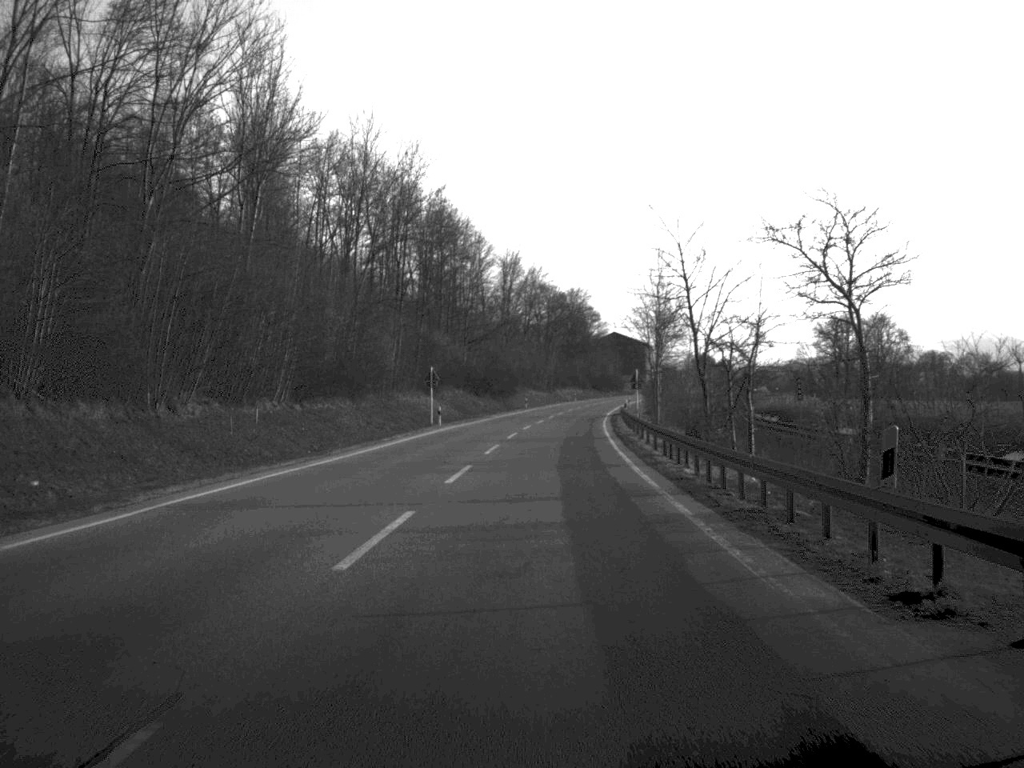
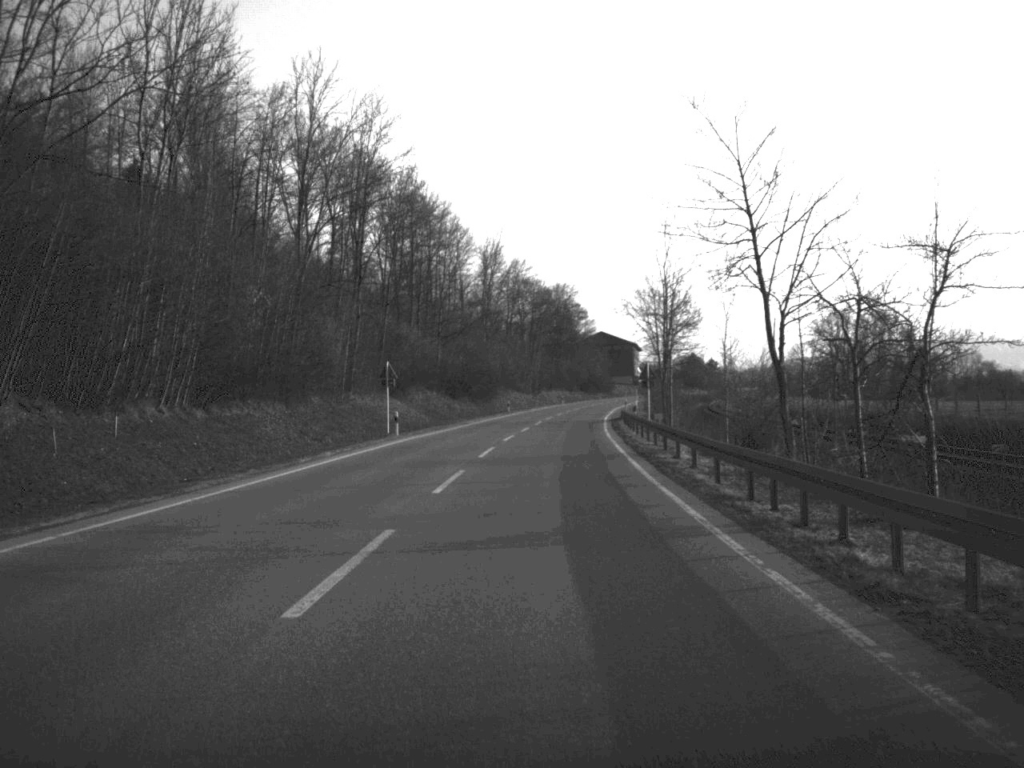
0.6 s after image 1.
(+0.1, +14.9) m; +1°
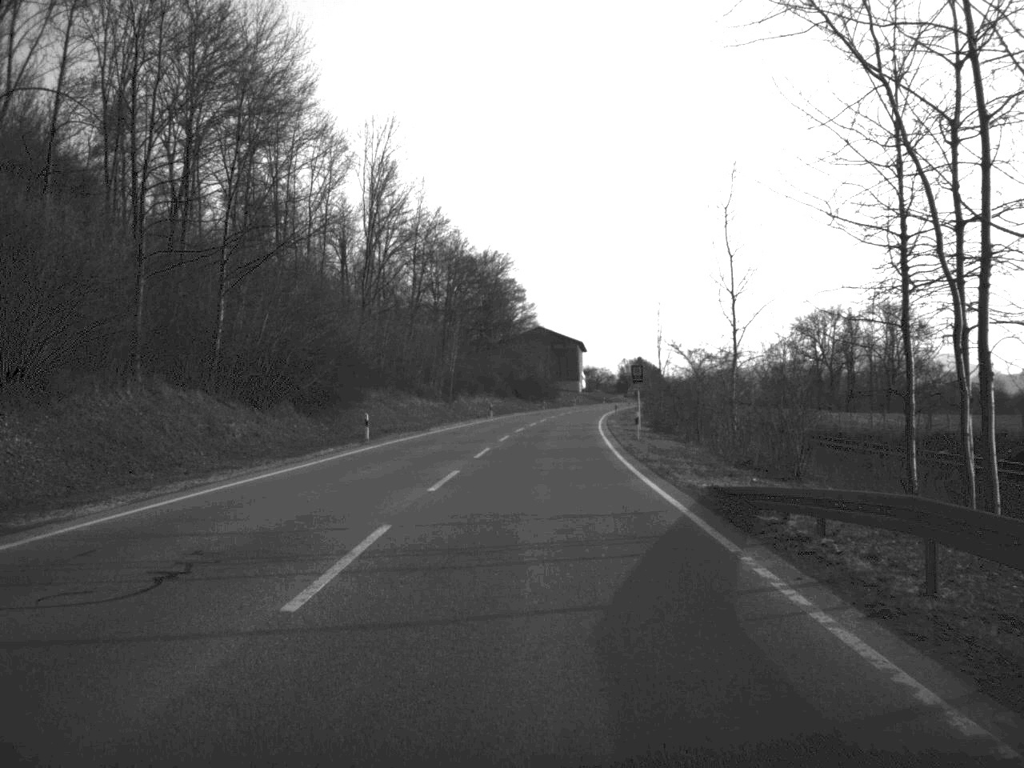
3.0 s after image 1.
(+1.8, +61.1) m; +3°
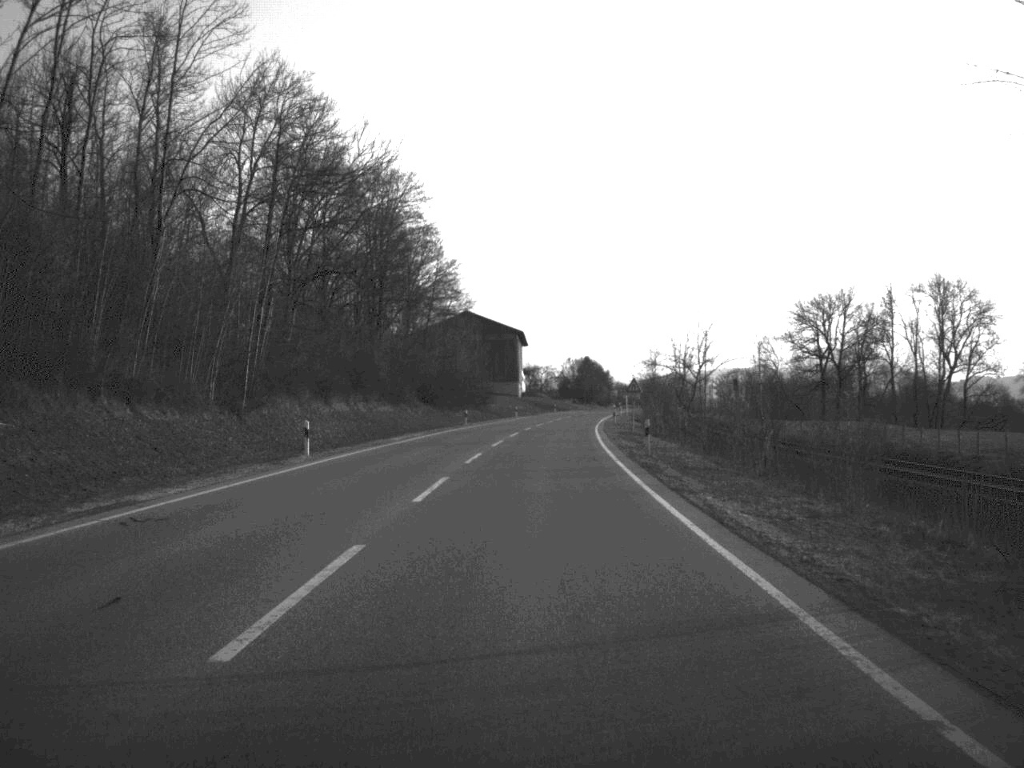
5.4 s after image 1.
(+1.7, +62.7) m; +3°
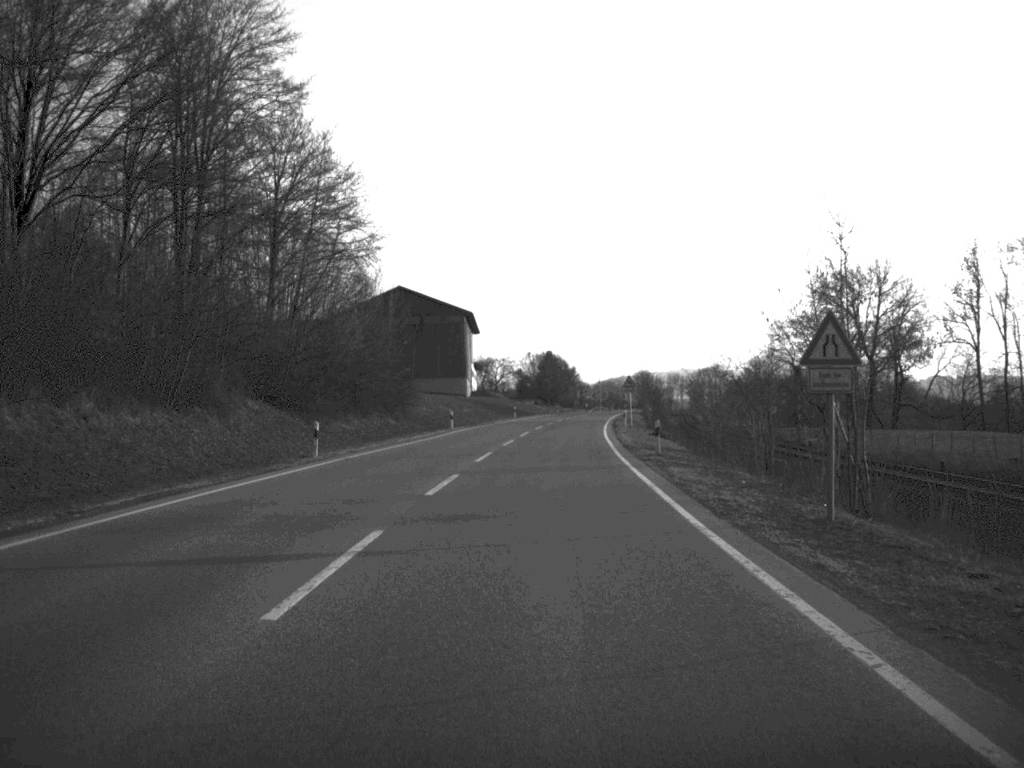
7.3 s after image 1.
(+0.9, +47.8) m; +2°
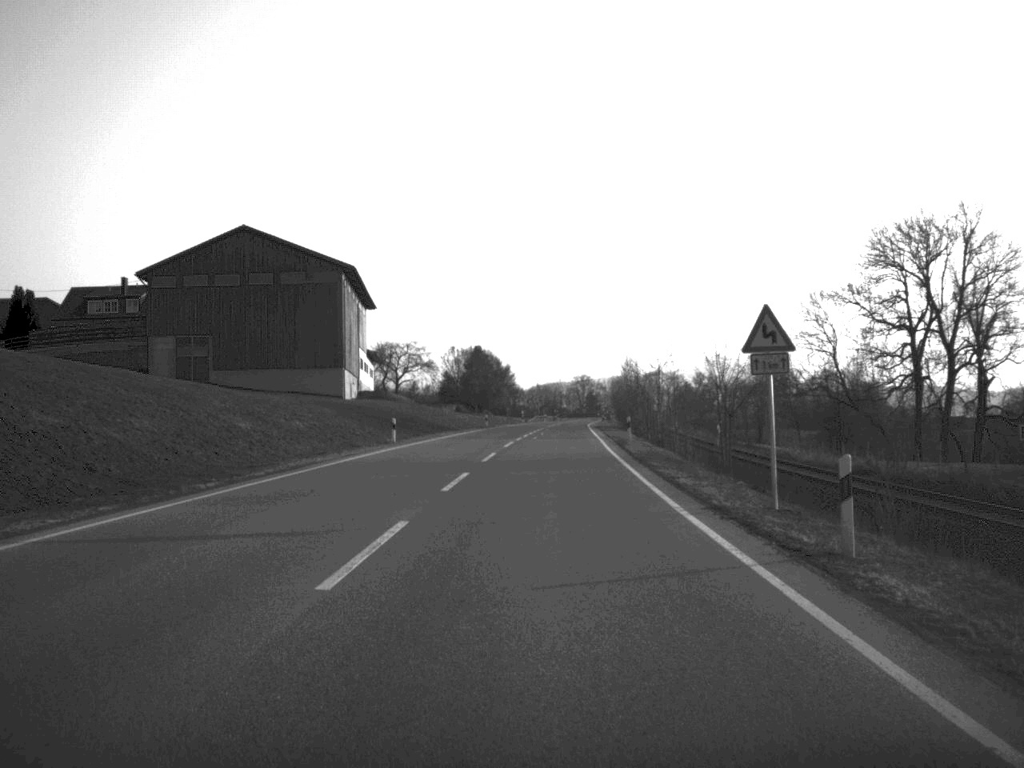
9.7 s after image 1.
(+1.7, +59.6) m; +3°
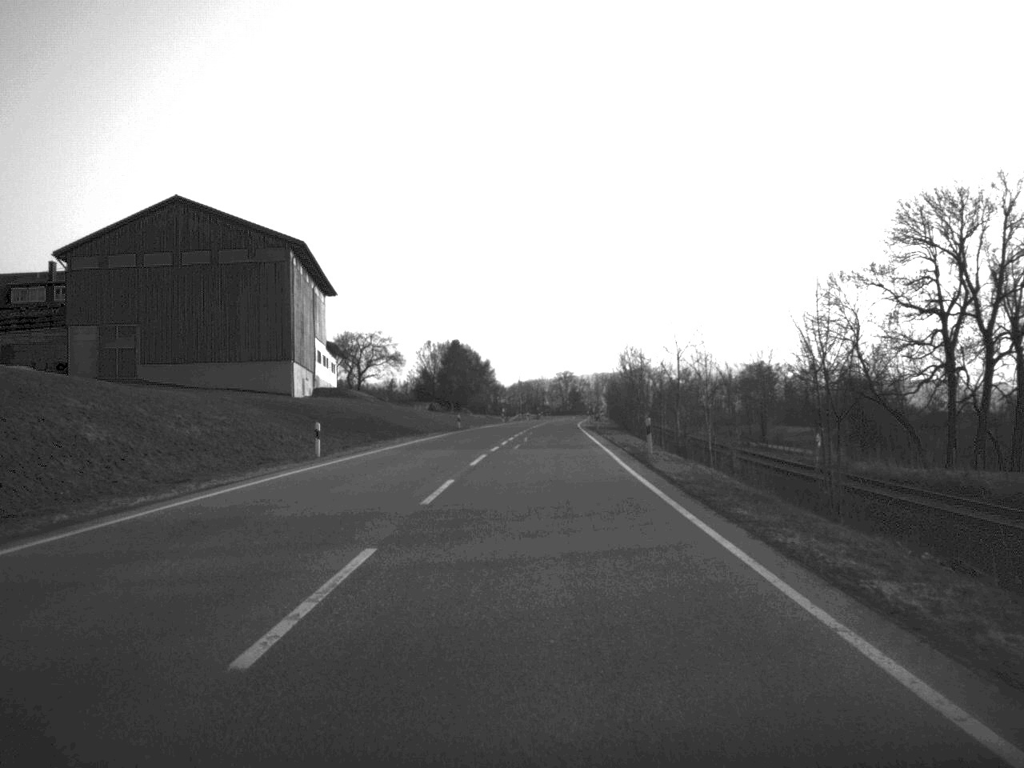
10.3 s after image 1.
(+0.1, +15.4) m; +1°
